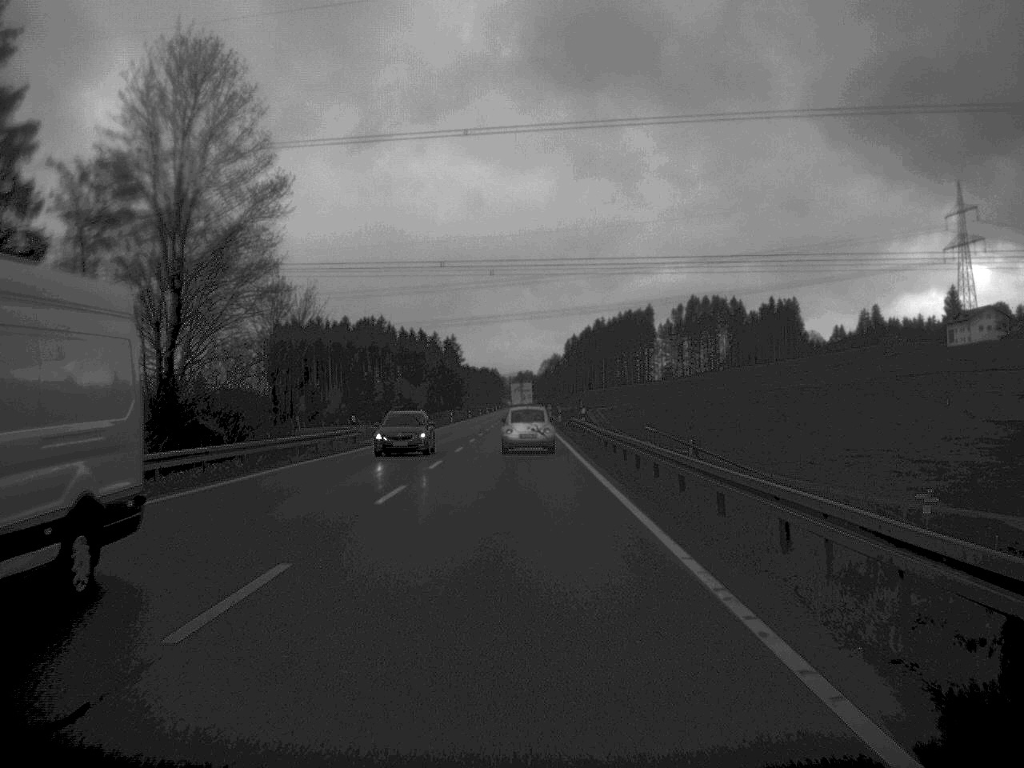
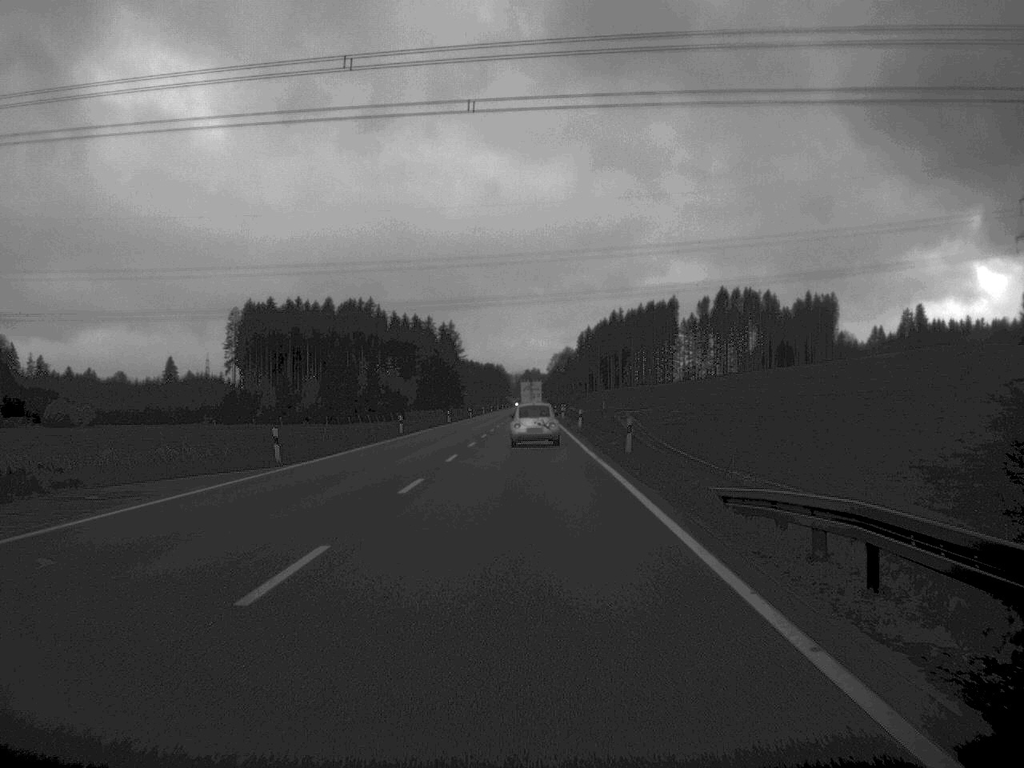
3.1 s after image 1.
(-0.3, +57.4) m; 0°
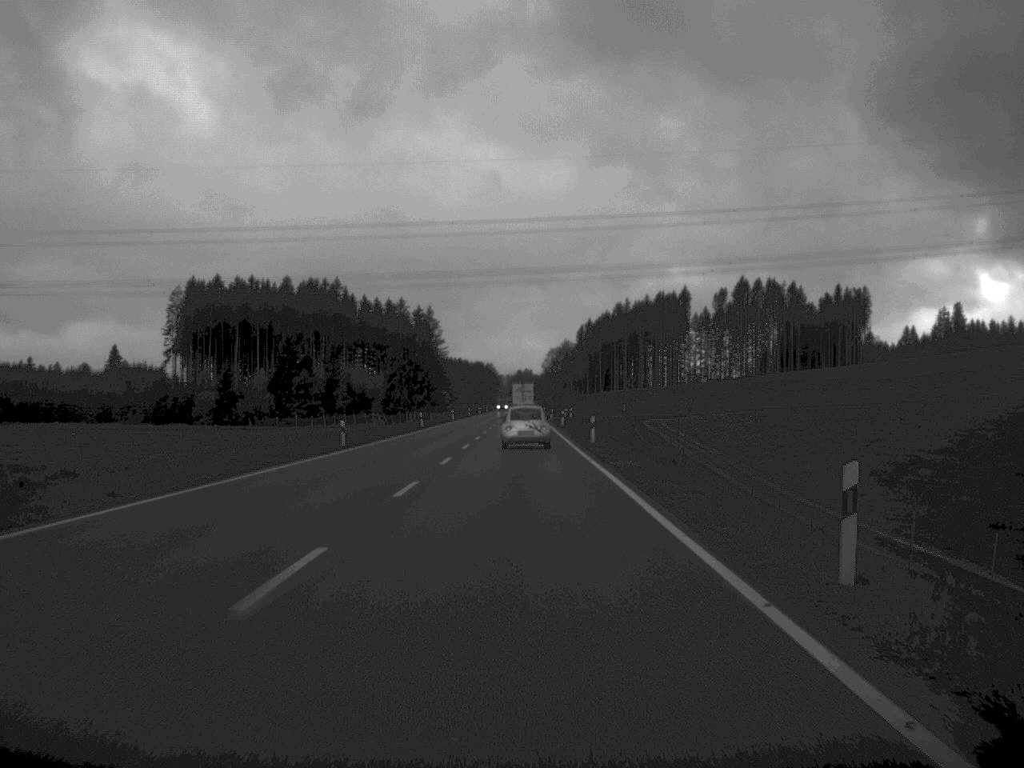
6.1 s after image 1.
(+0.1, +59.6) m; 0°
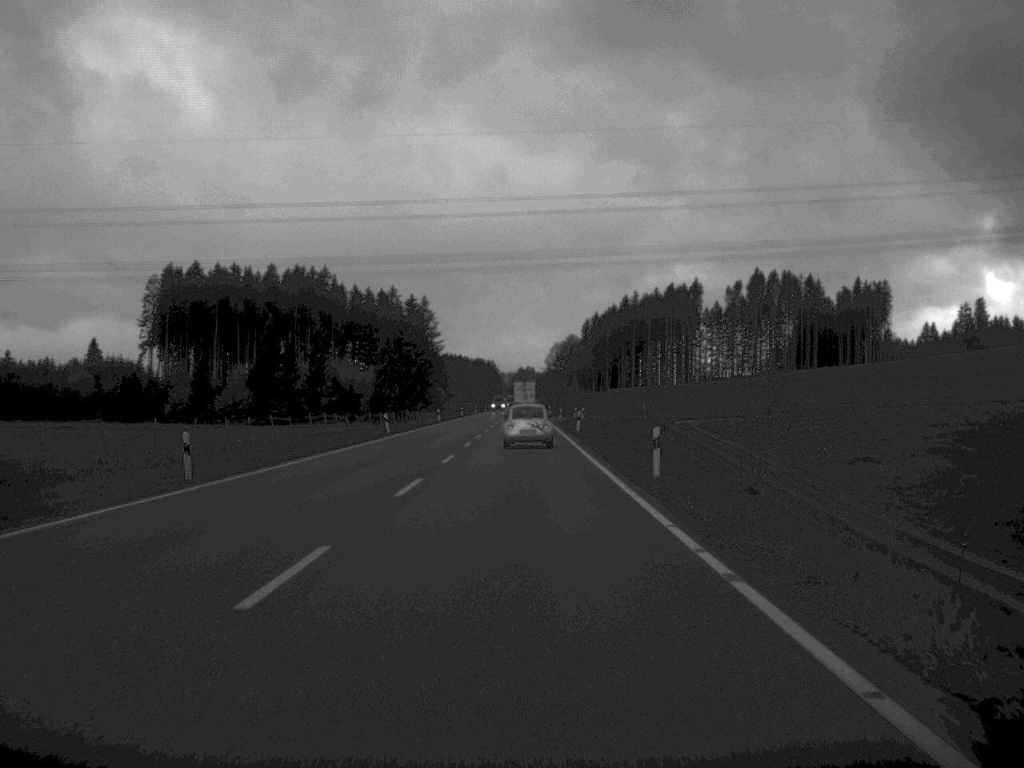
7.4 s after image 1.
(0.0, +23.6) m; 0°
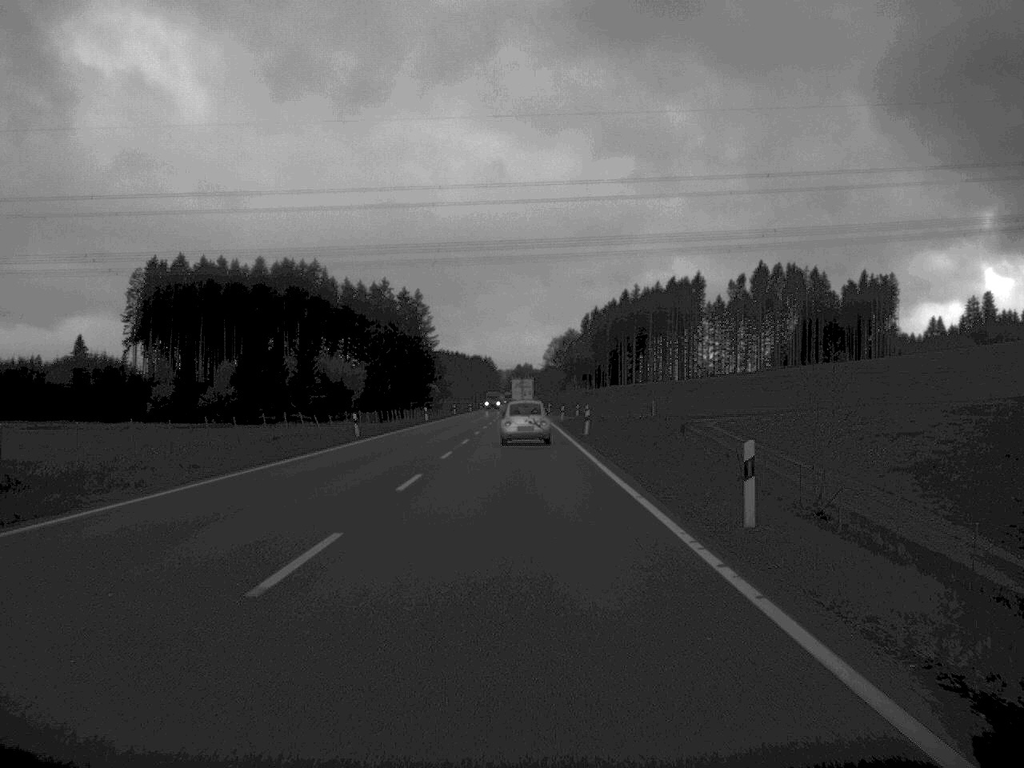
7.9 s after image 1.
(0.0, +11.2) m; 0°
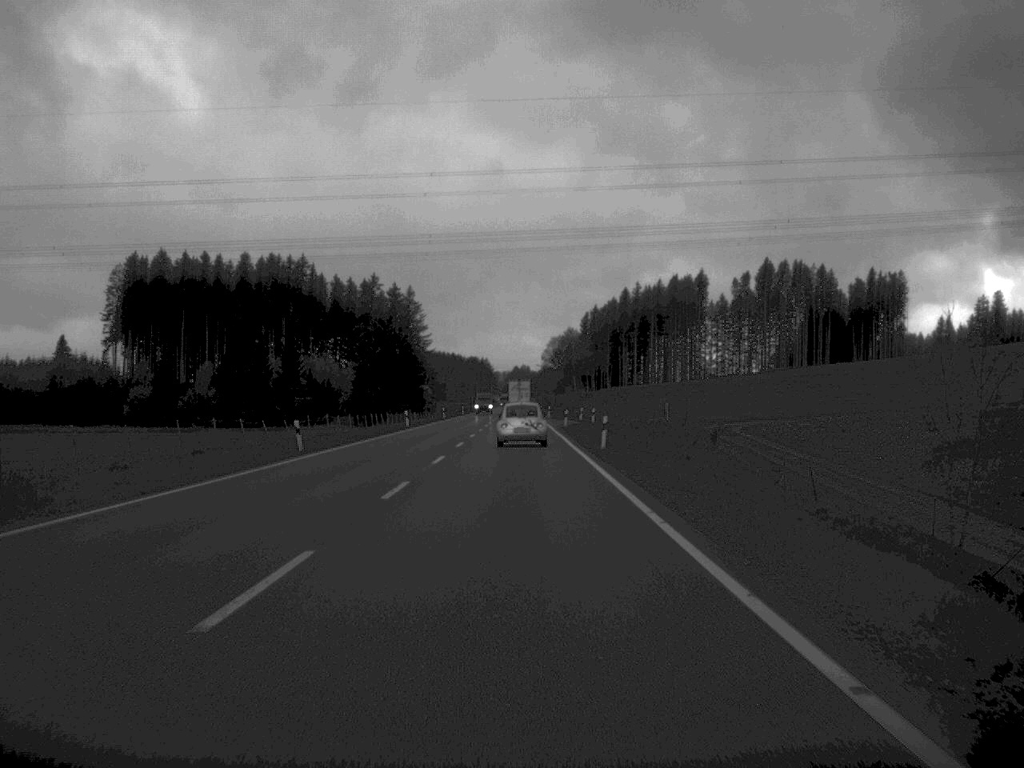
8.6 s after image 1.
(0.0, +13.3) m; 0°
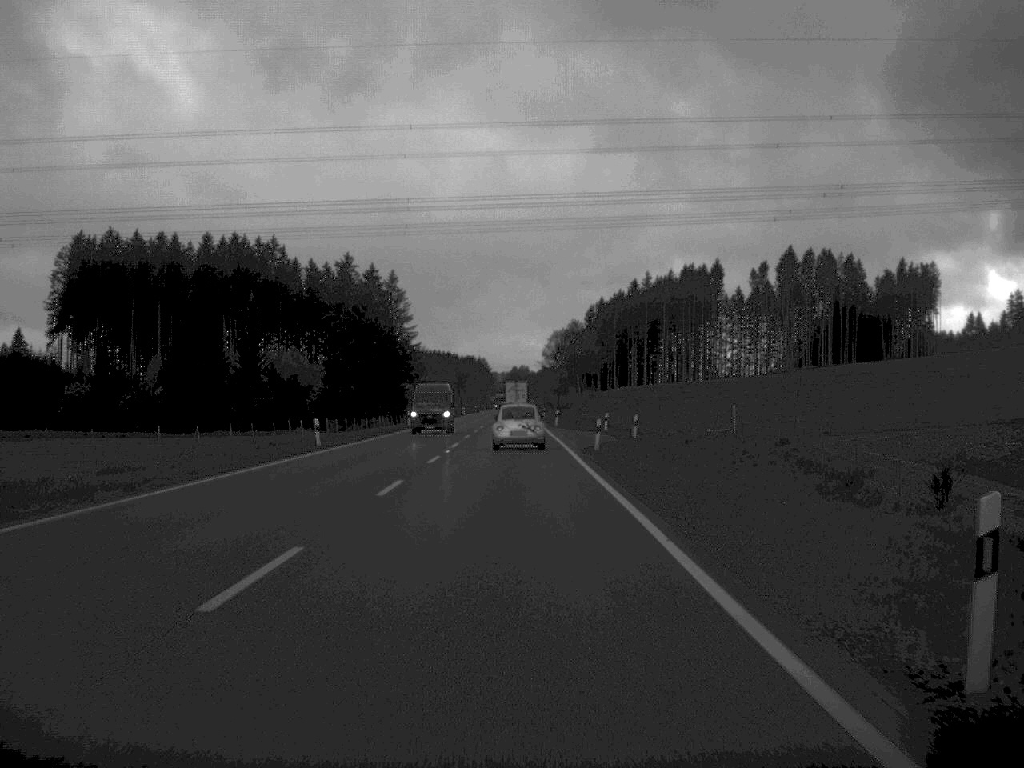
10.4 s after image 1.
(0.0, +34.4) m; 0°
